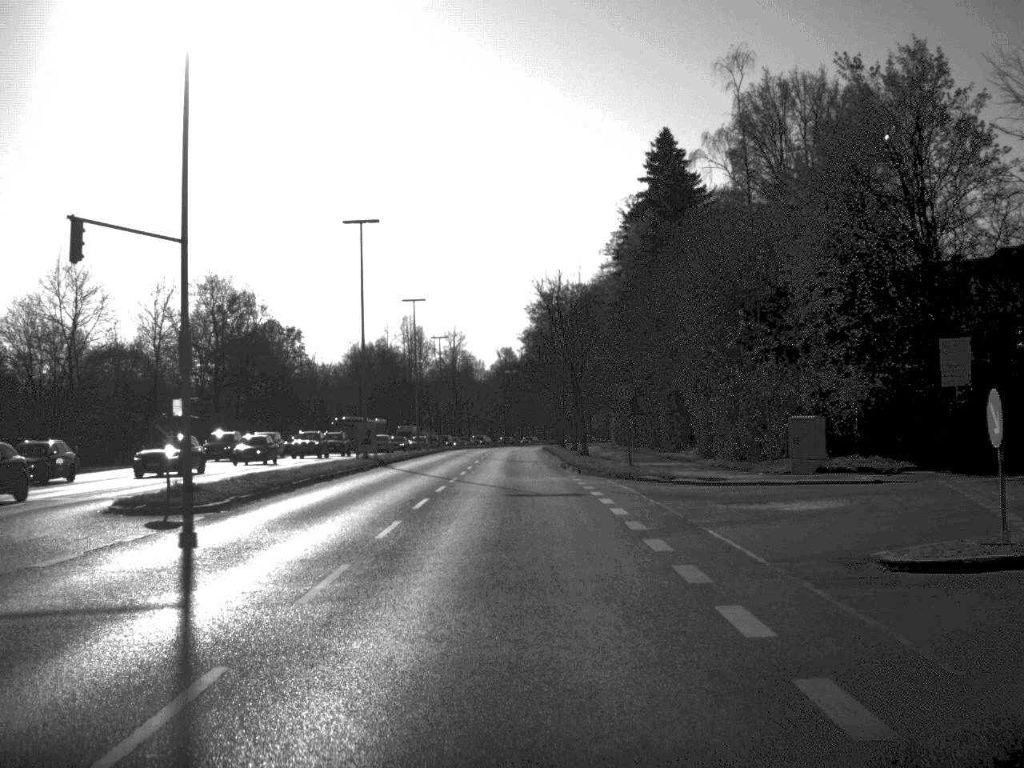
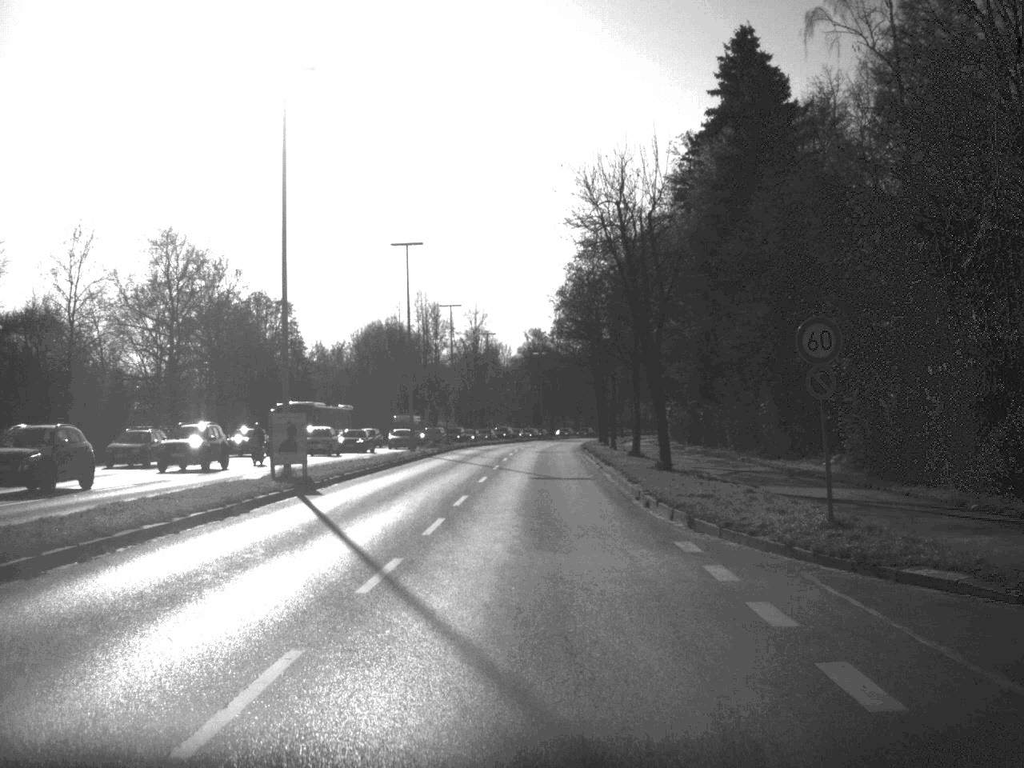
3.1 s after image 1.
(-0.3, +23.1) m; -1°
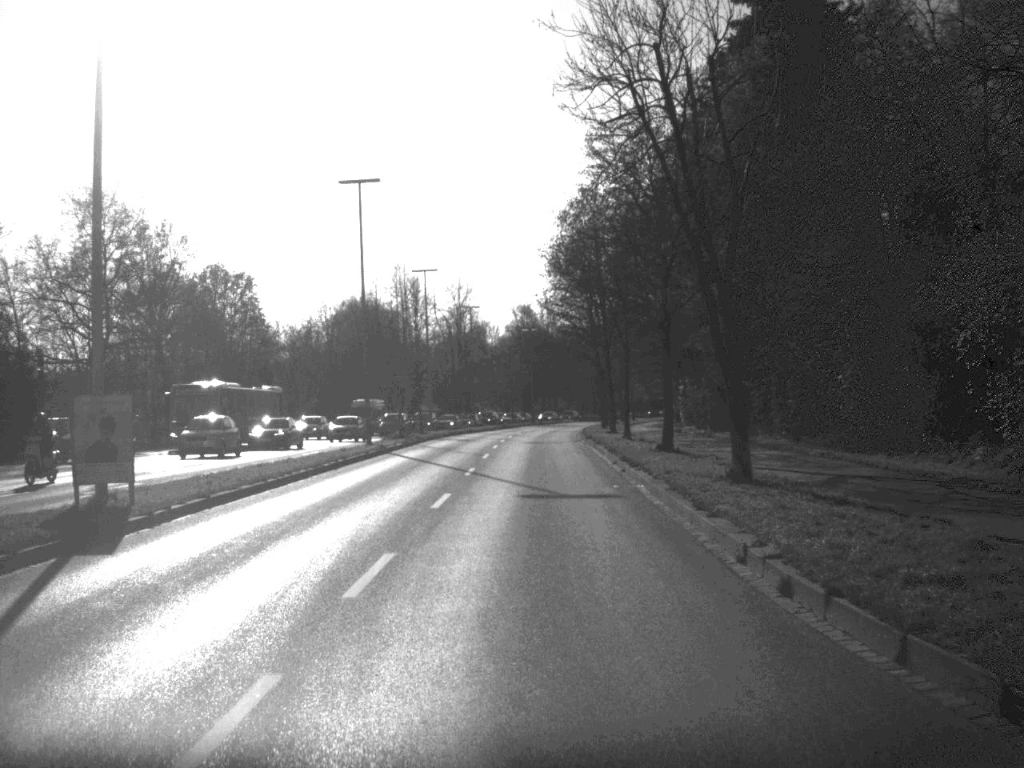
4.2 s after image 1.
(0.0, +13.2) m; 0°
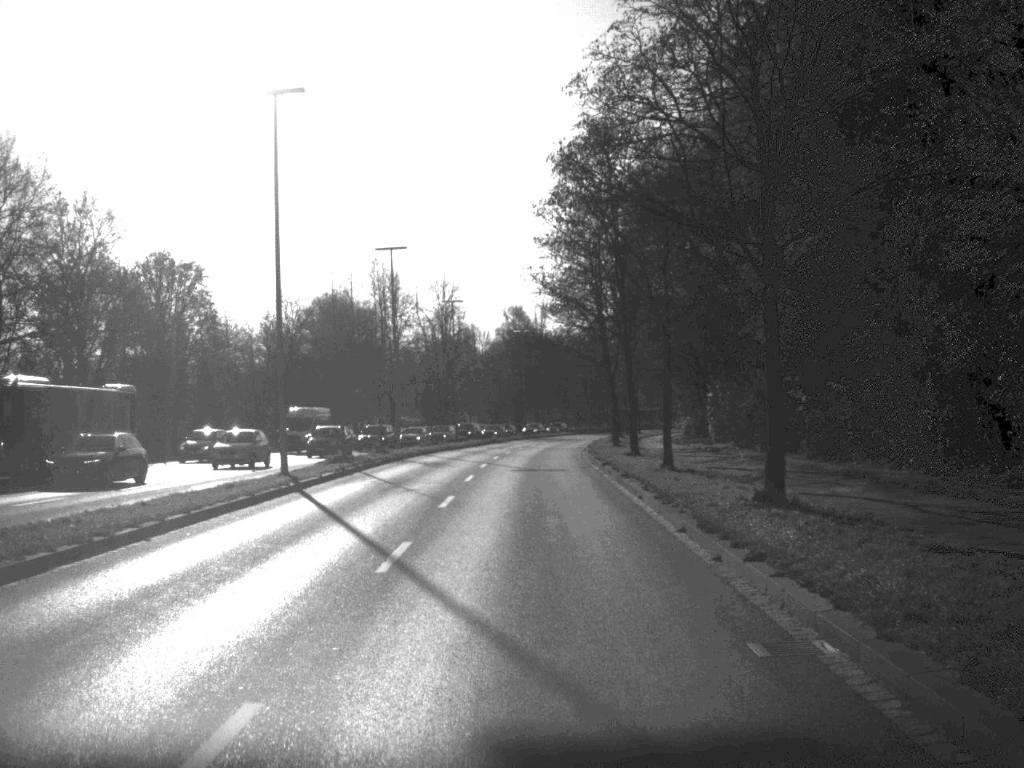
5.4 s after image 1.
(+0.1, +15.3) m; 0°
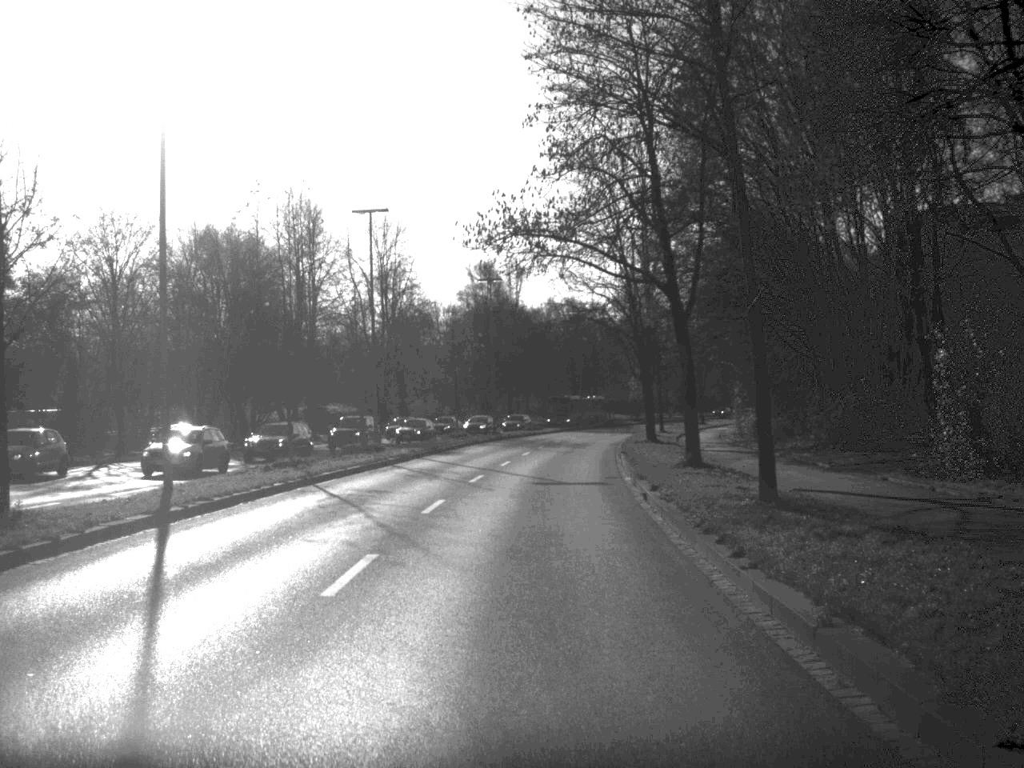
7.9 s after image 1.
(+0.2, +37.6) m; +1°
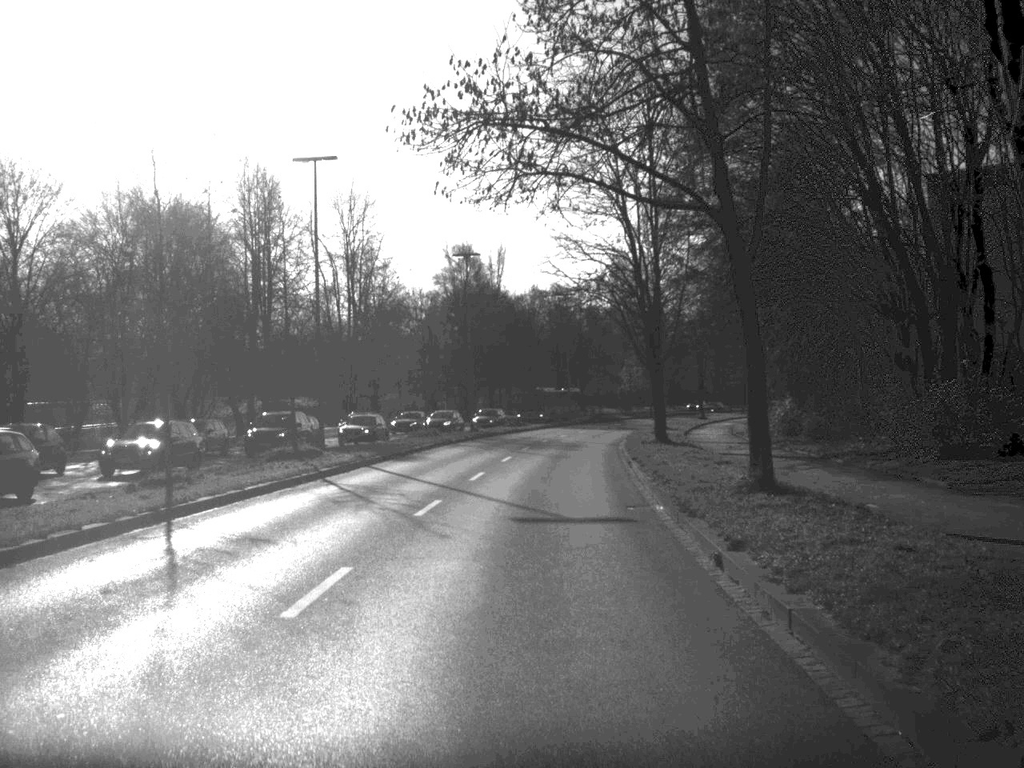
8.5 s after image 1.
(+0.1, +10.3) m; +1°
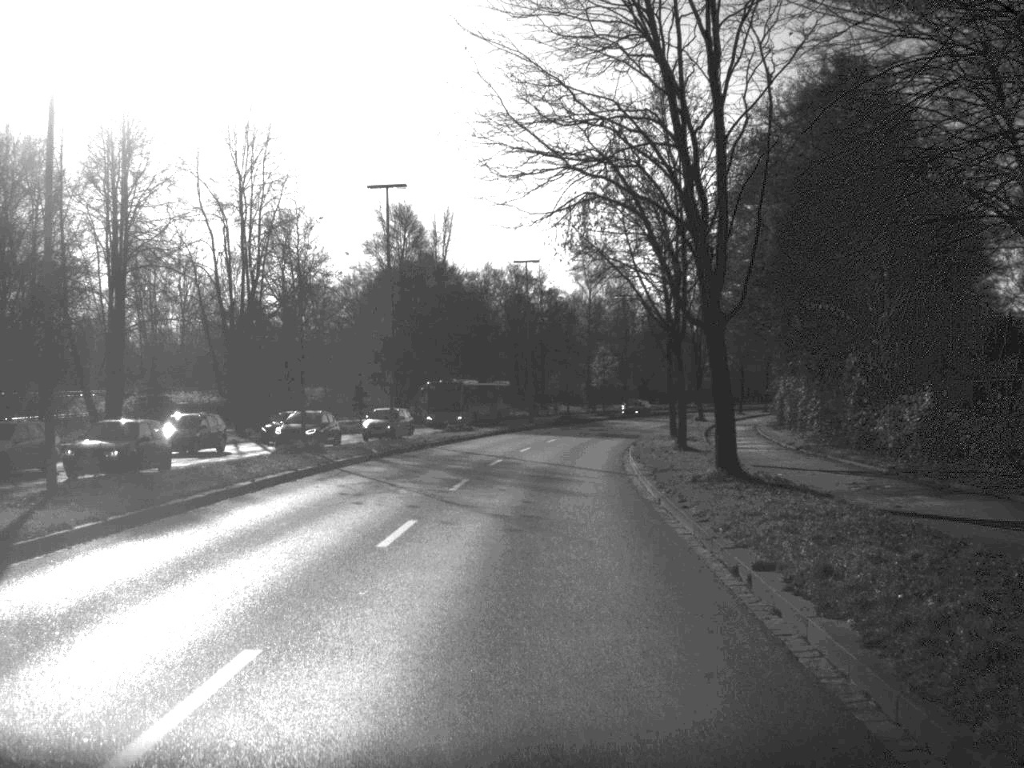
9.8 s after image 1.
(+0.4, +22.0) m; +2°
